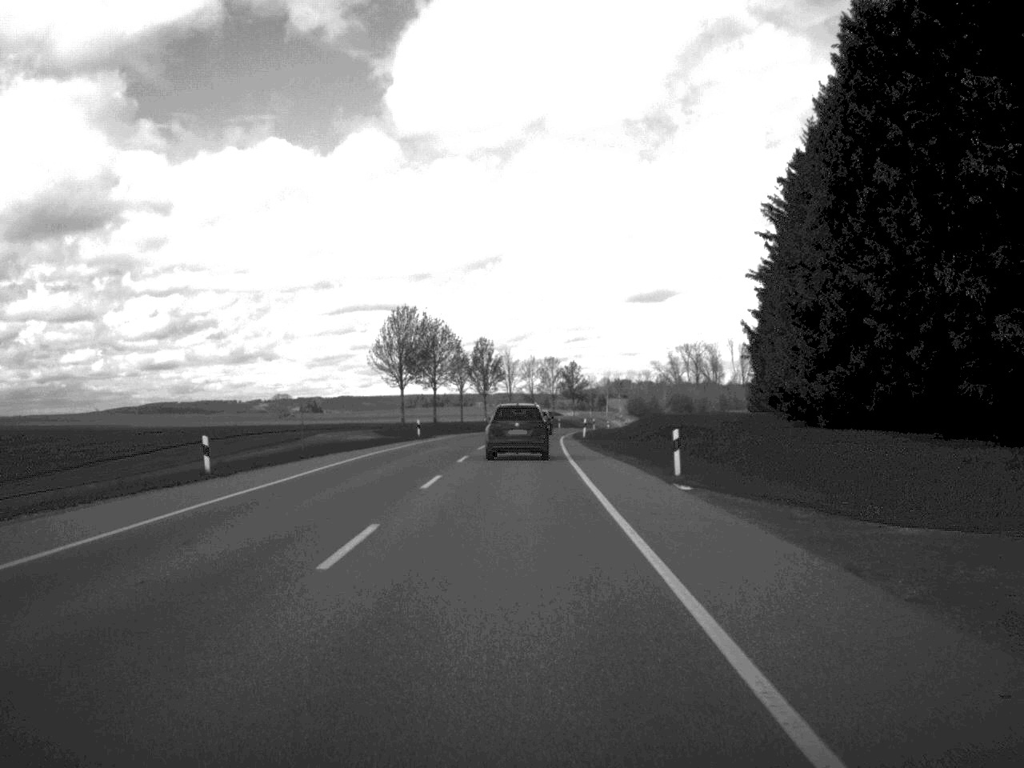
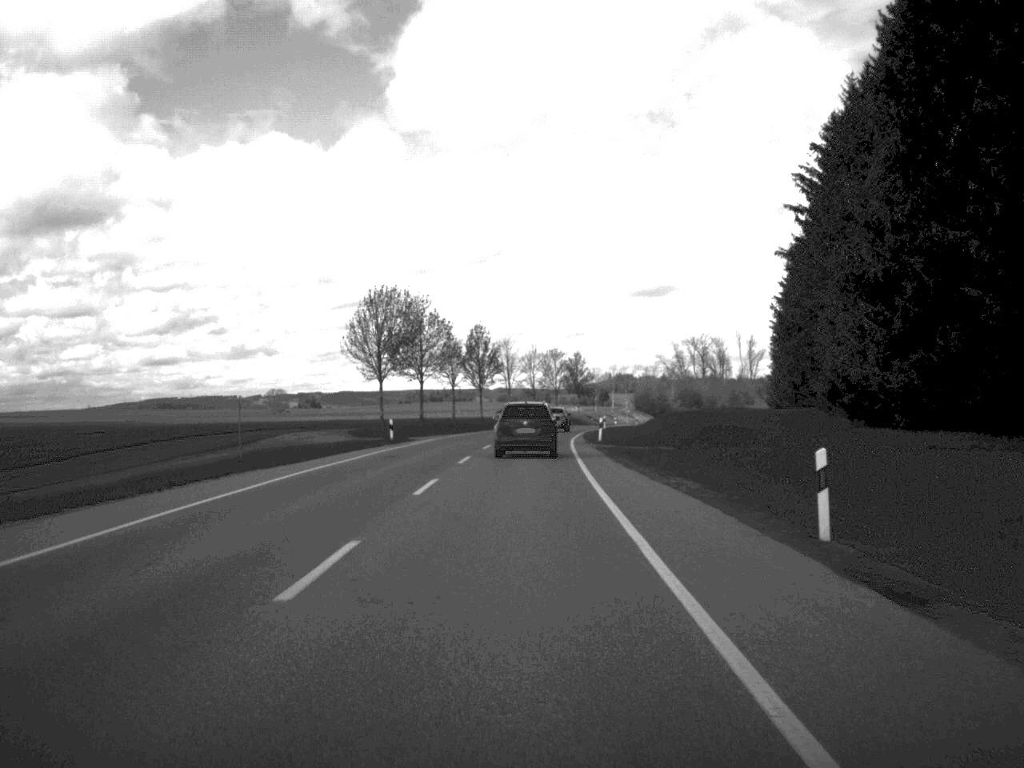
(0.0, +13.9) m; 0°
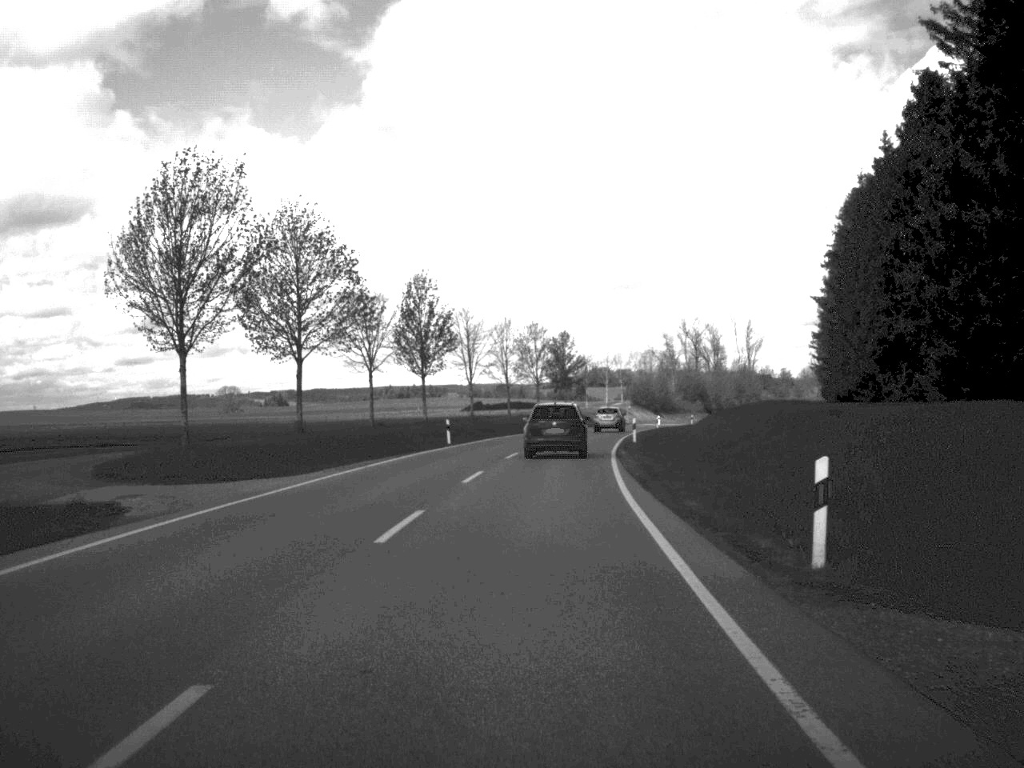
(+0.2, +42.0) m; +1°
